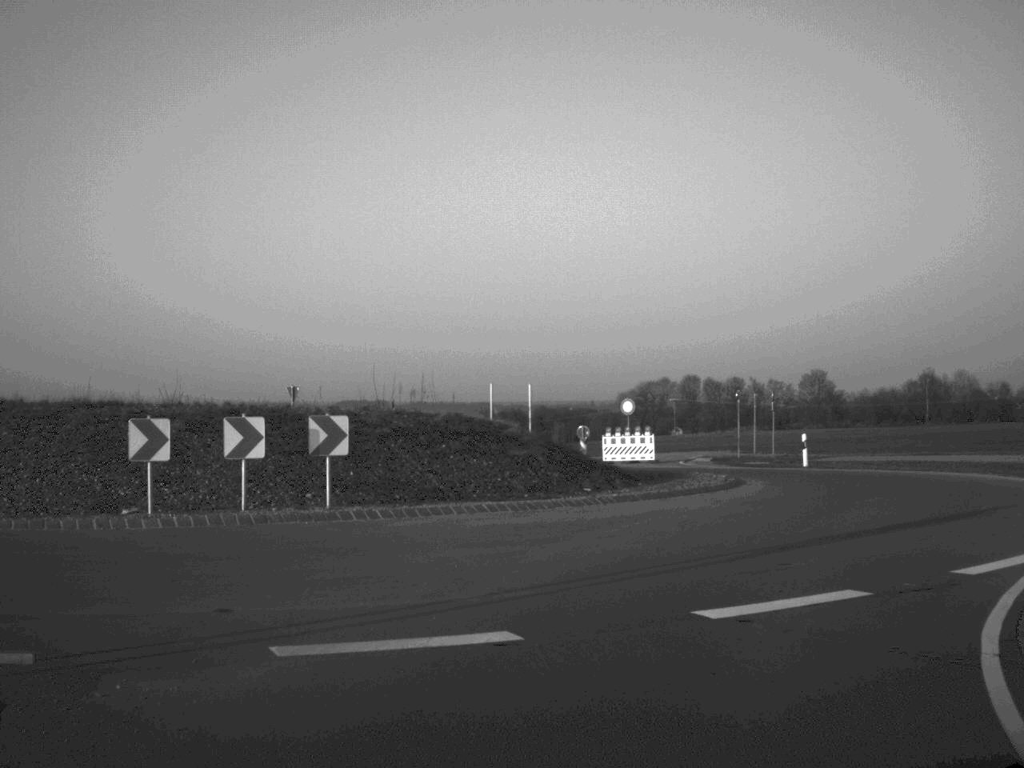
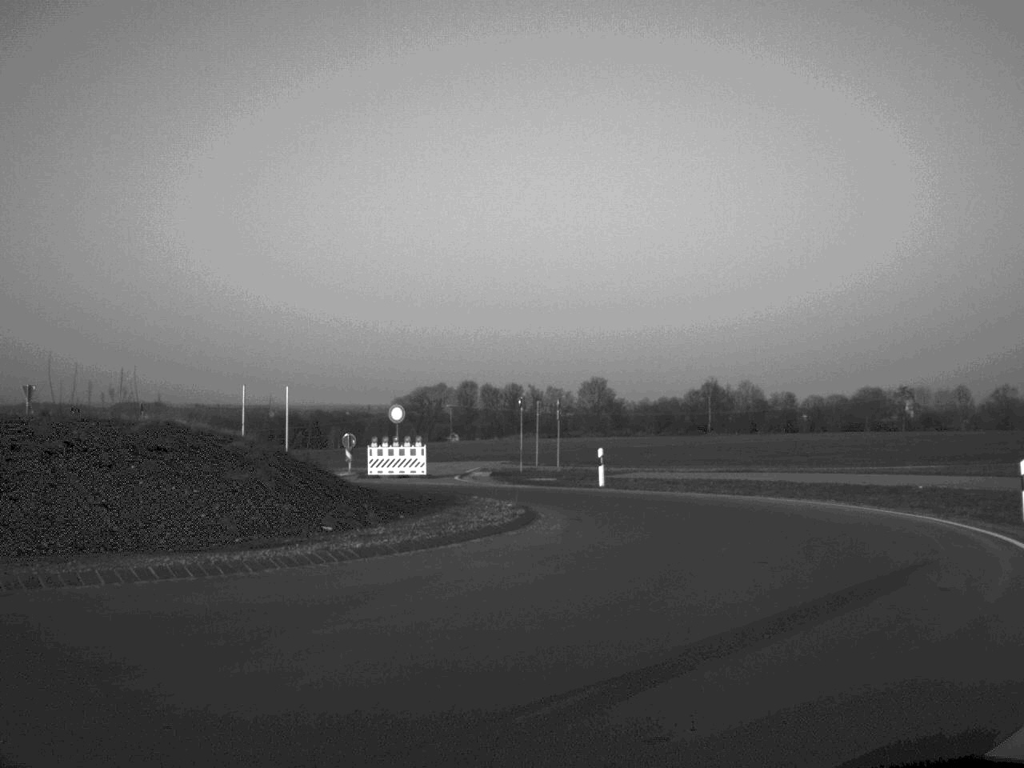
(+0.5, +5.7) m; +10°
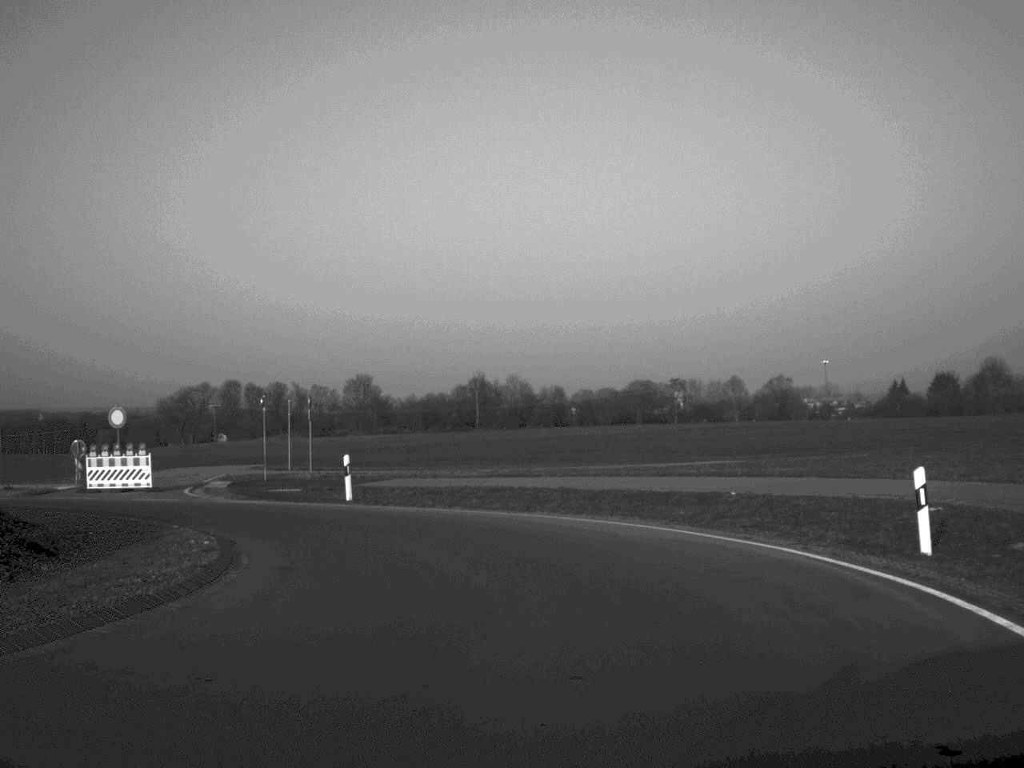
(+0.5, +5.7) m; +10°
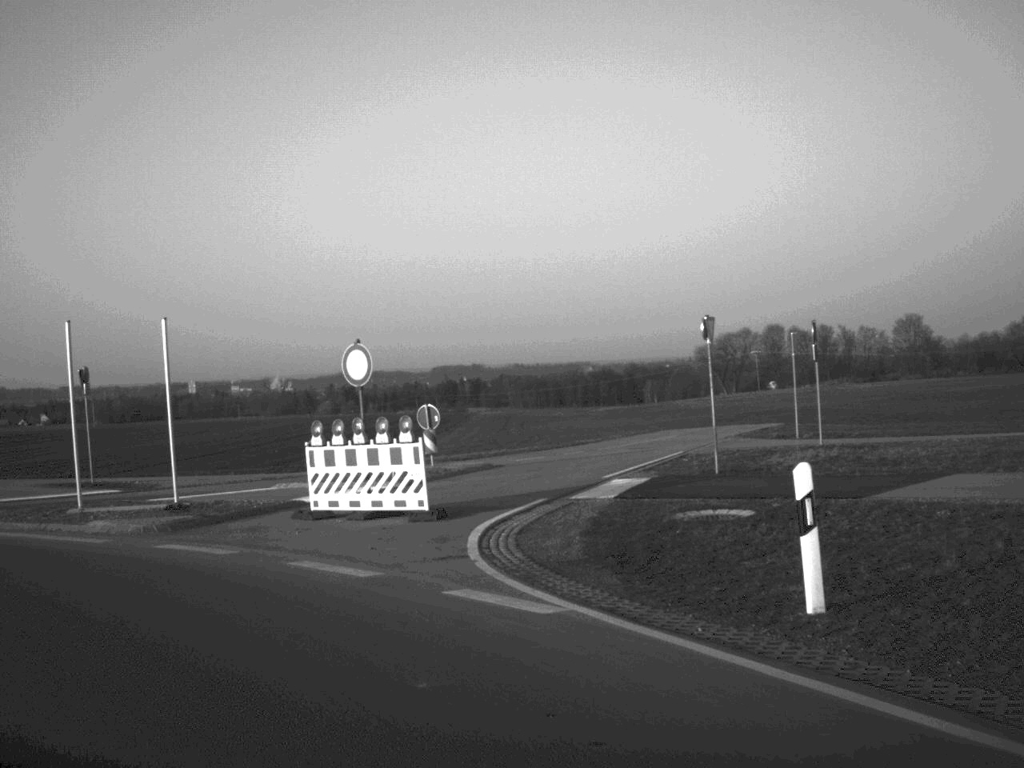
(-1.6, +20.2) m; -26°
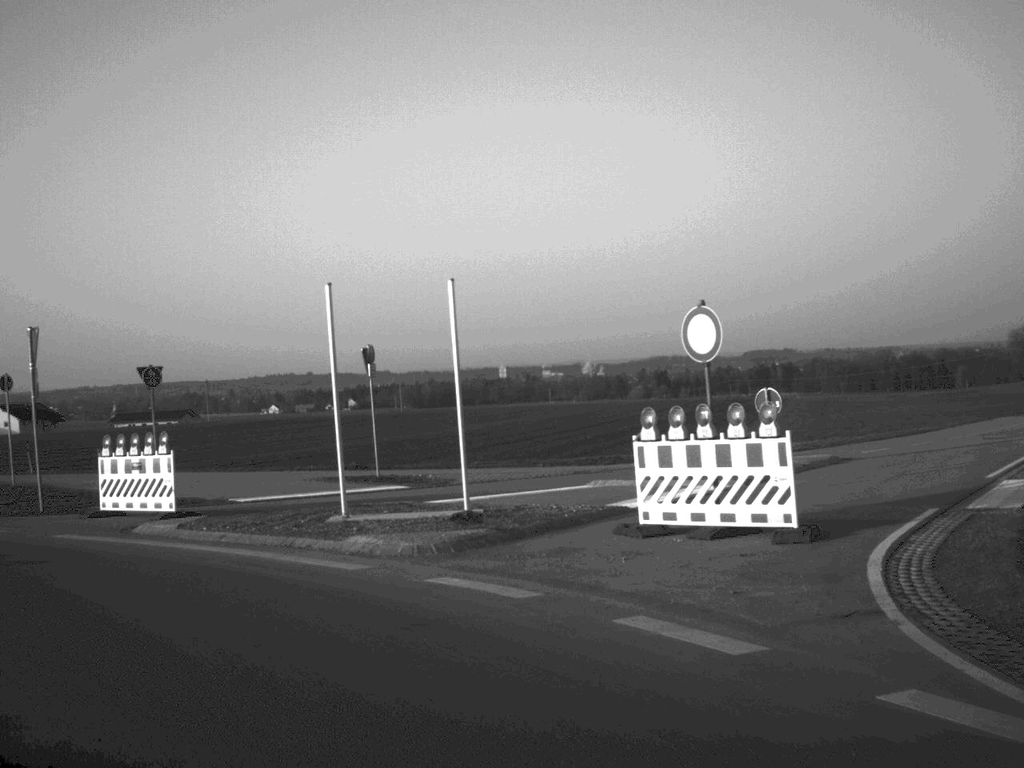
(-0.5, +4.3) m; -14°
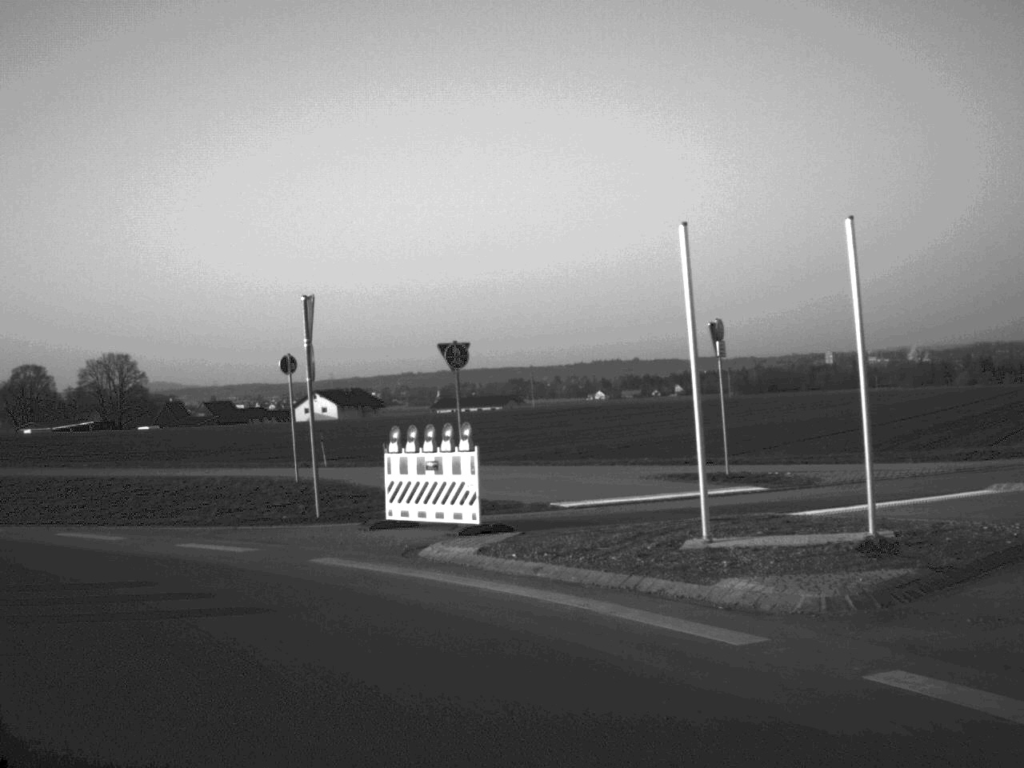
(-0.6, +4.5) m; -15°
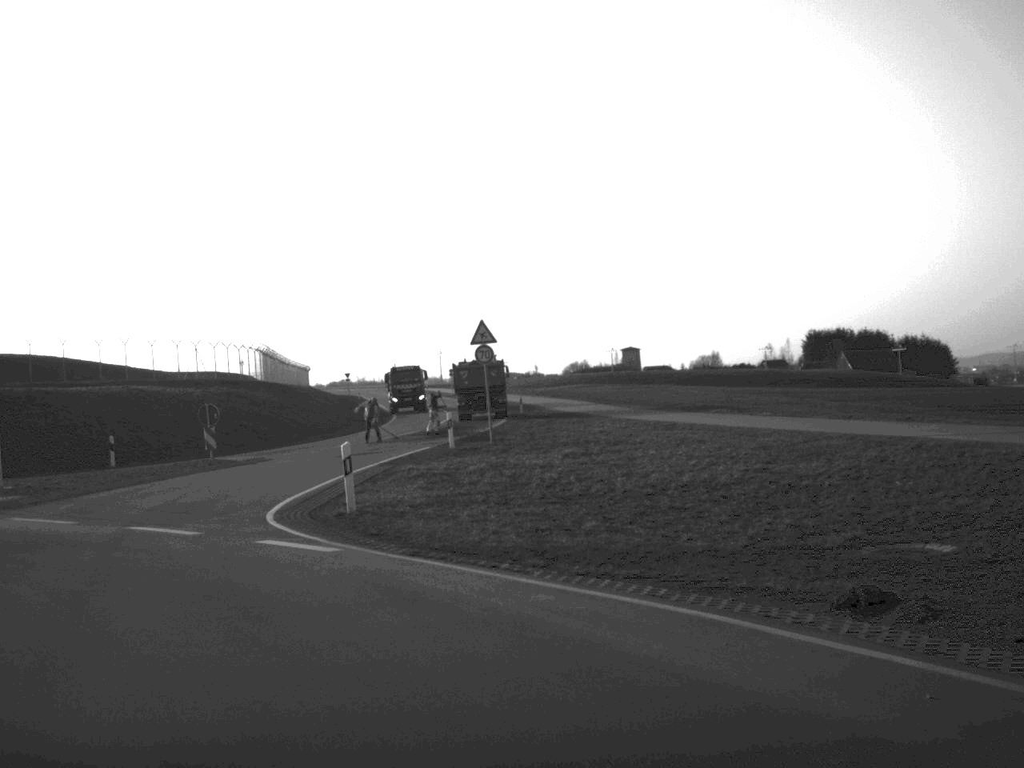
(-7.9, +15.4) m; -54°
